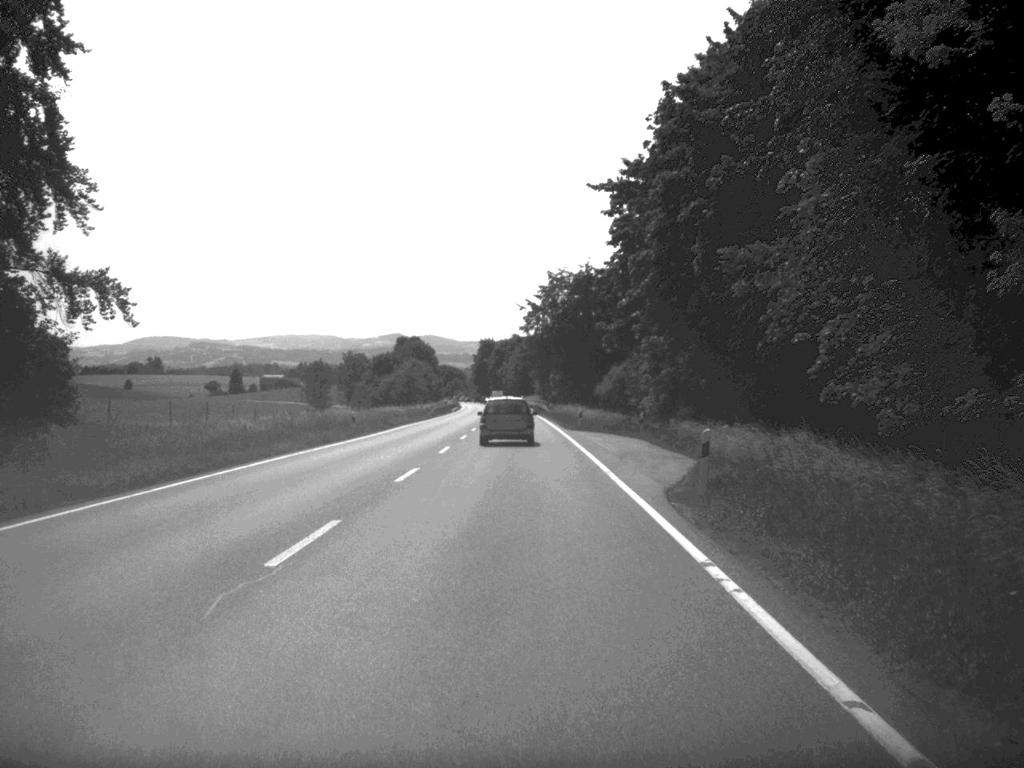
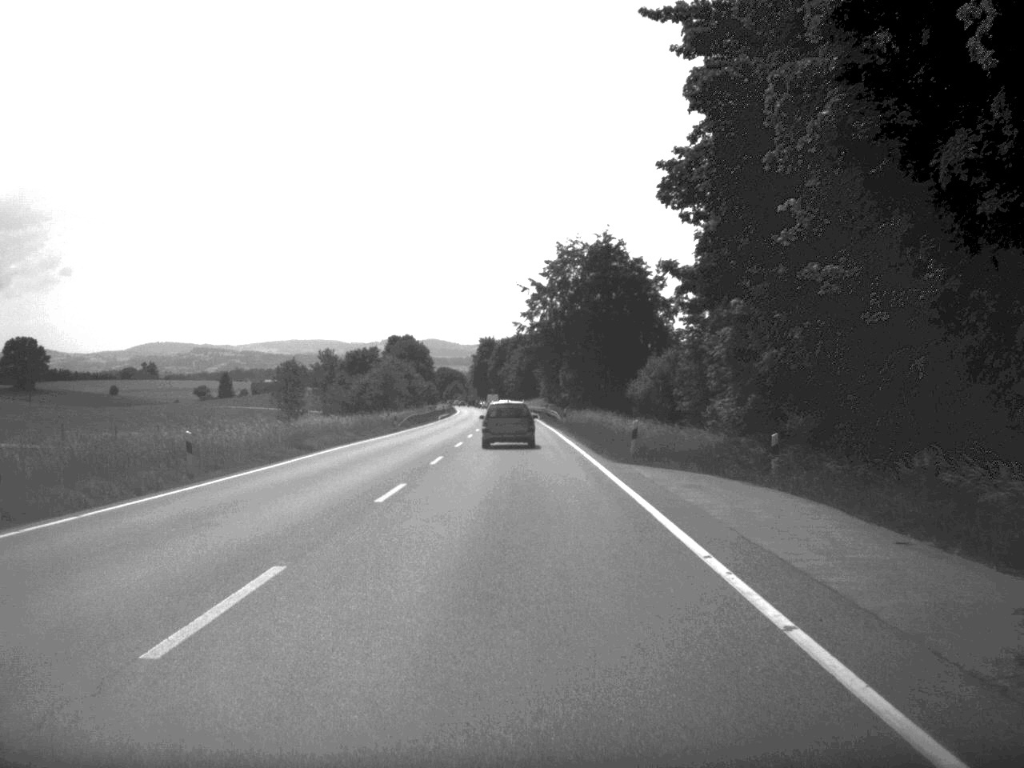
(0.0, +27.4) m; 0°
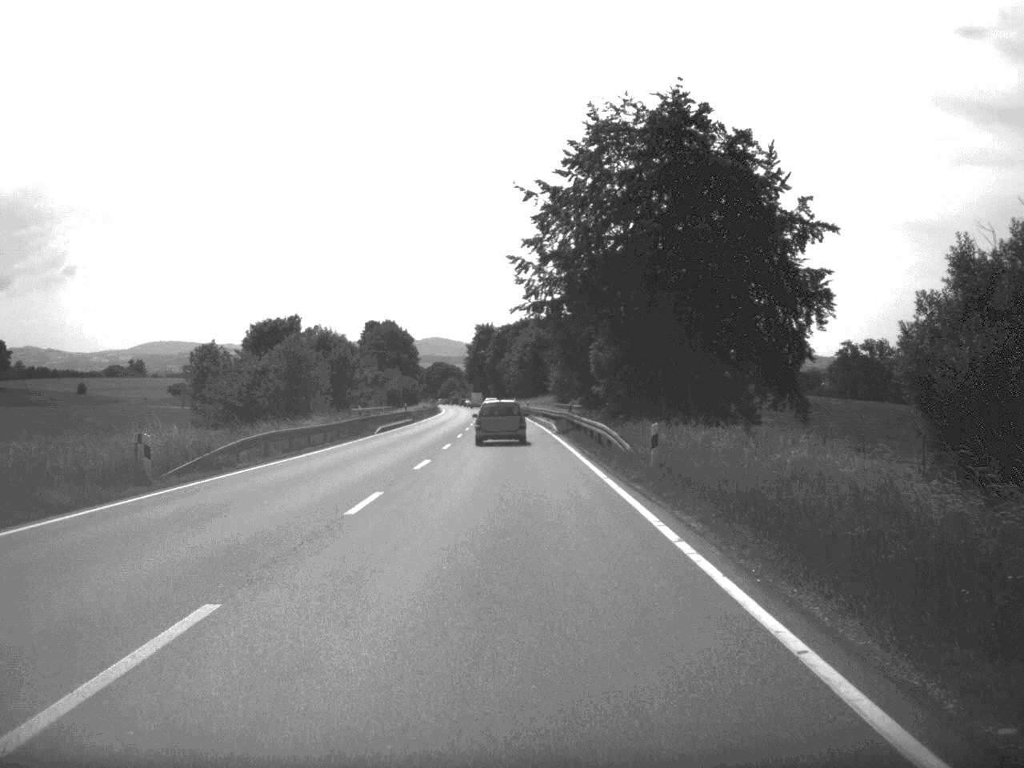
(-0.1, +49.2) m; 0°
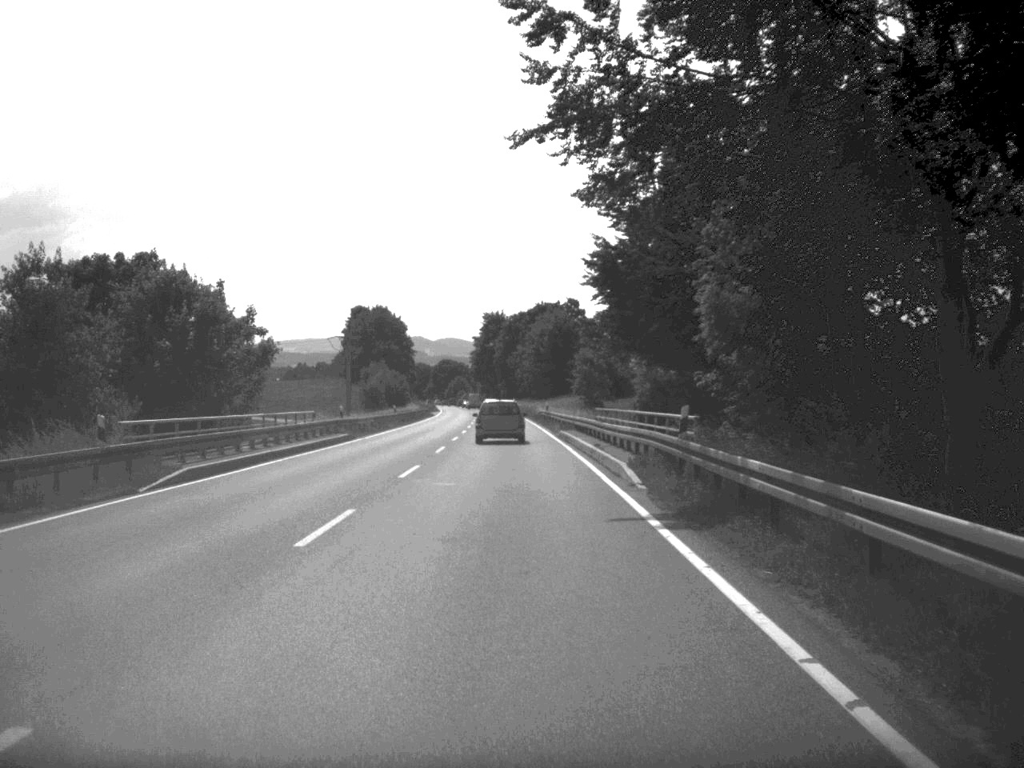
(-0.2, +39.2) m; -1°
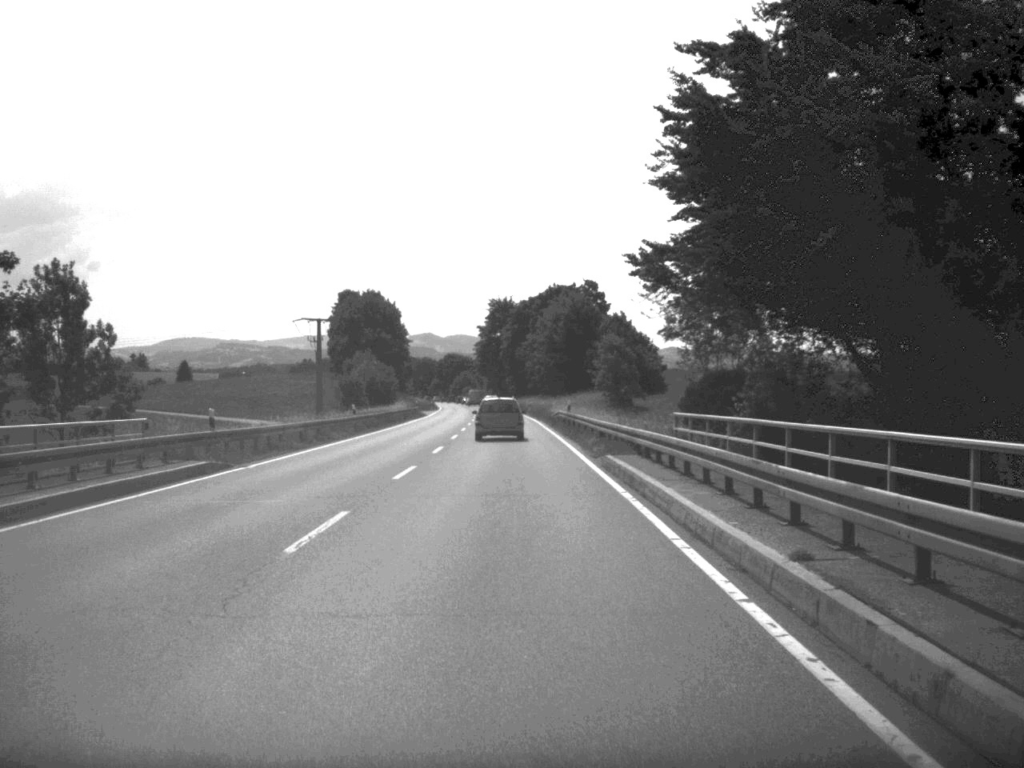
(-0.1, +24.7) m; 0°
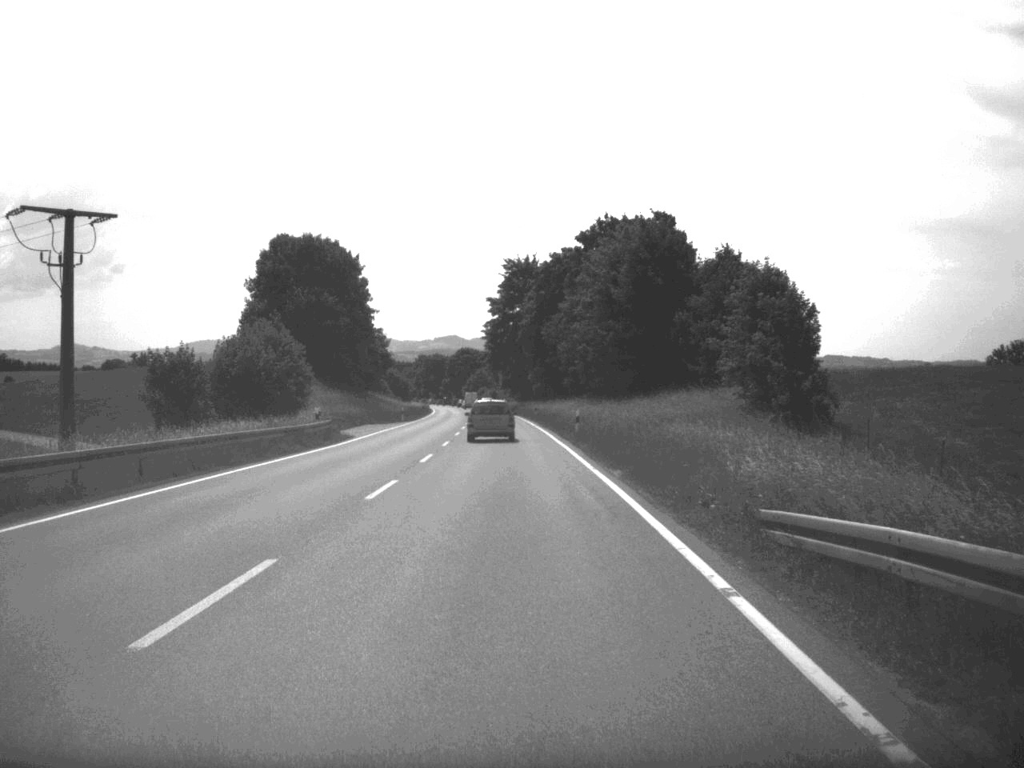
(-0.6, +63.2) m; -1°
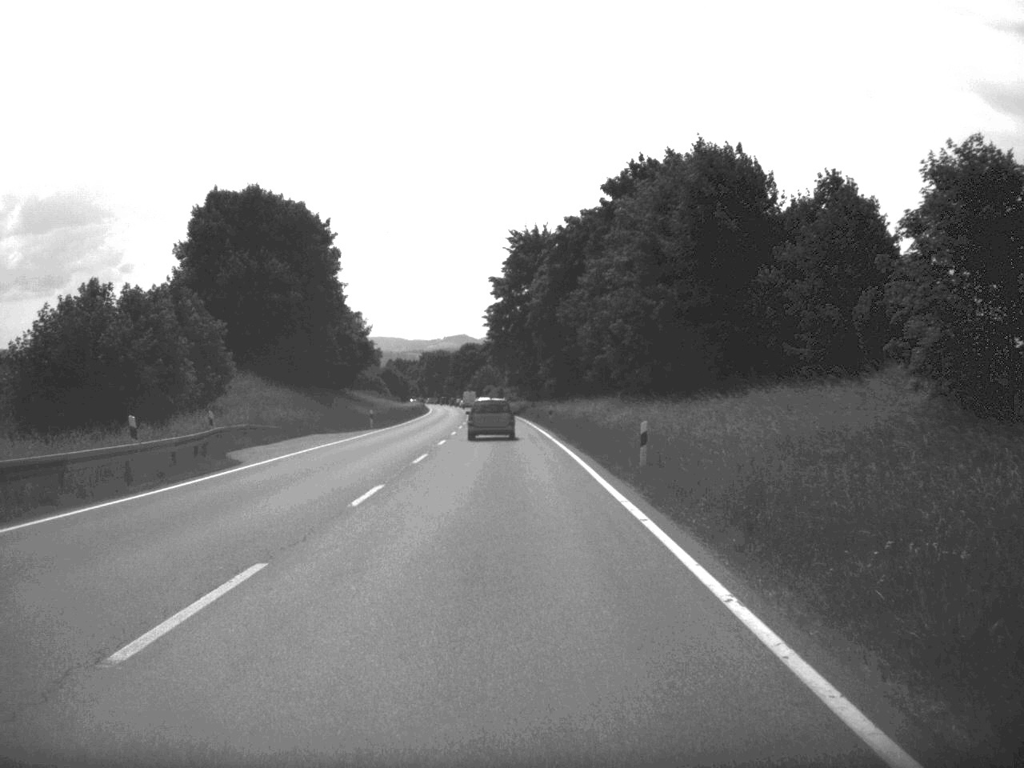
(-0.1, +24.1) m; 0°
